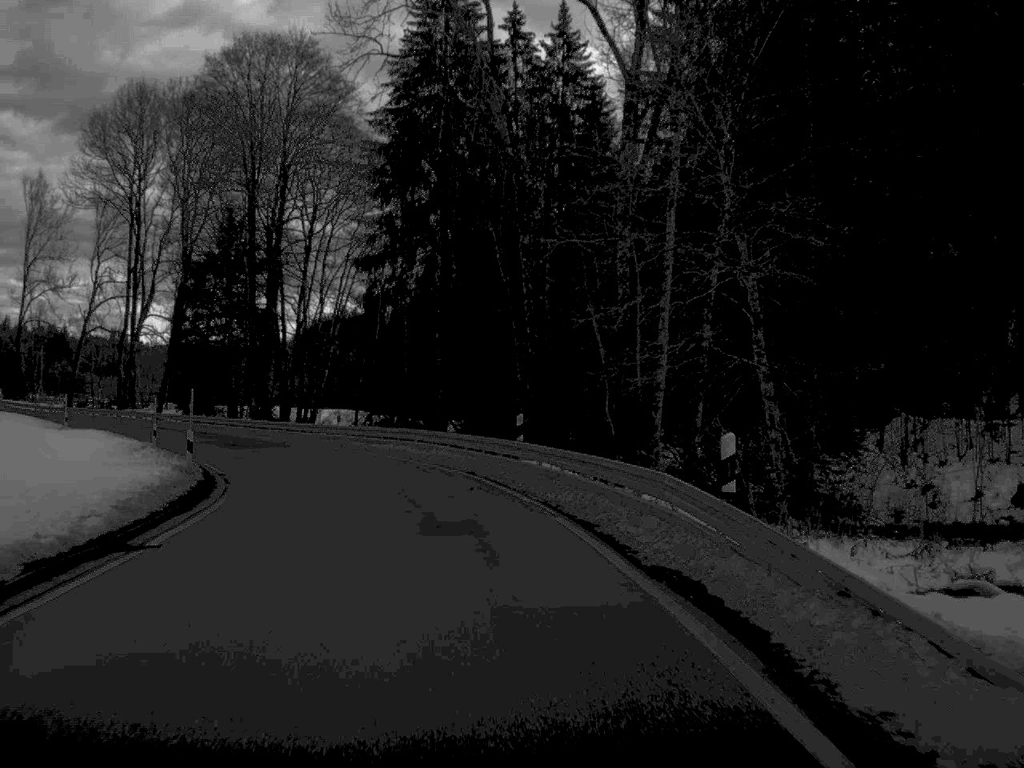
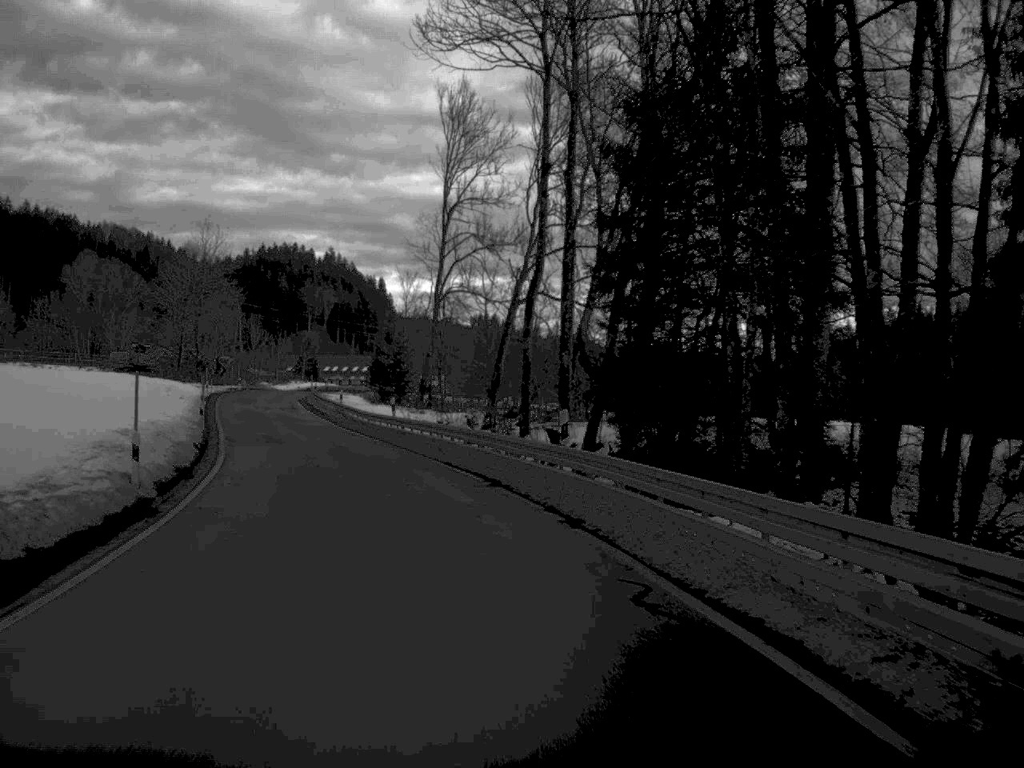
(-9.3, +45.5) m; -24°
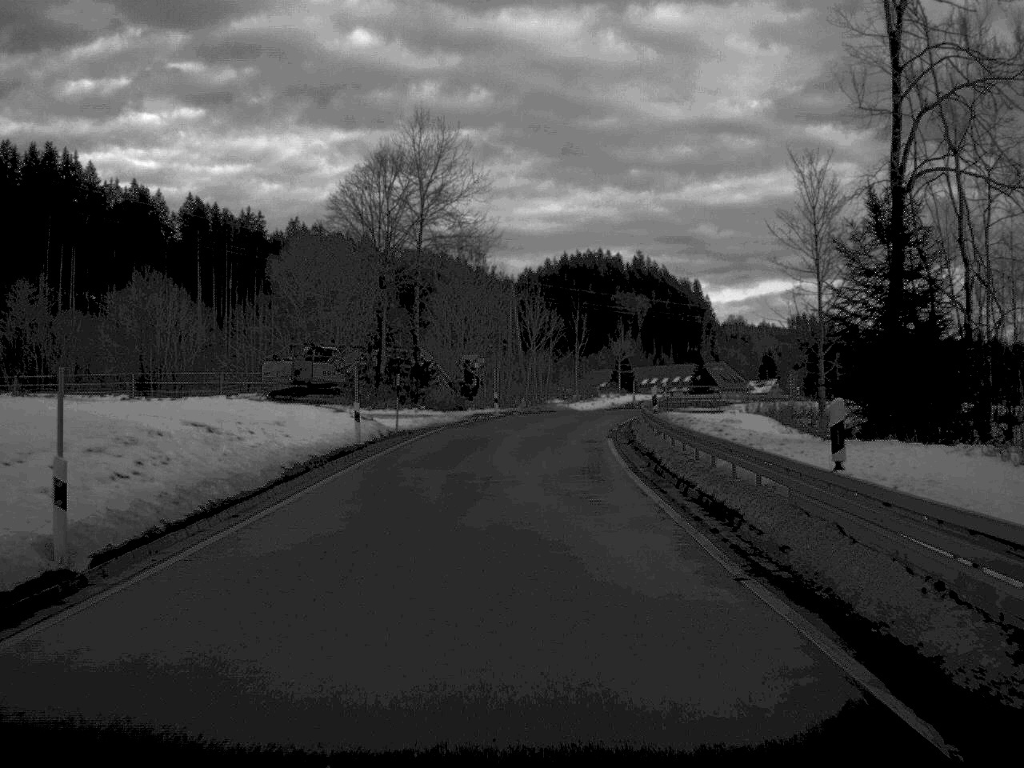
(-8.7, +51.6) m; -14°
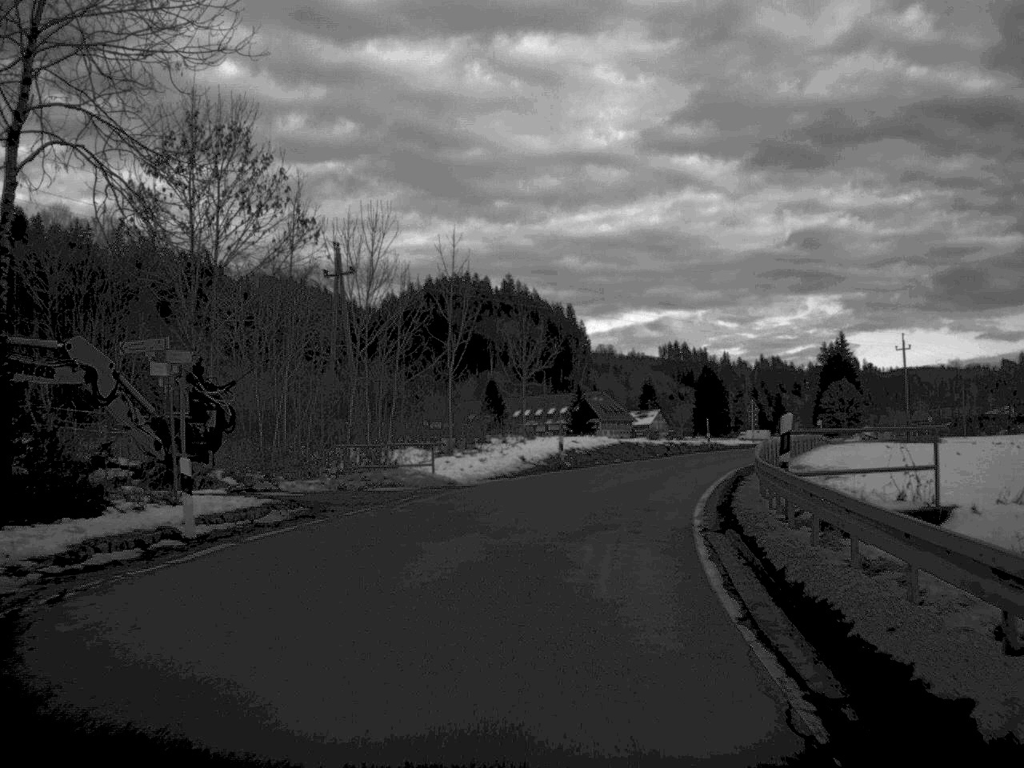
(+1.3, +39.3) m; +6°
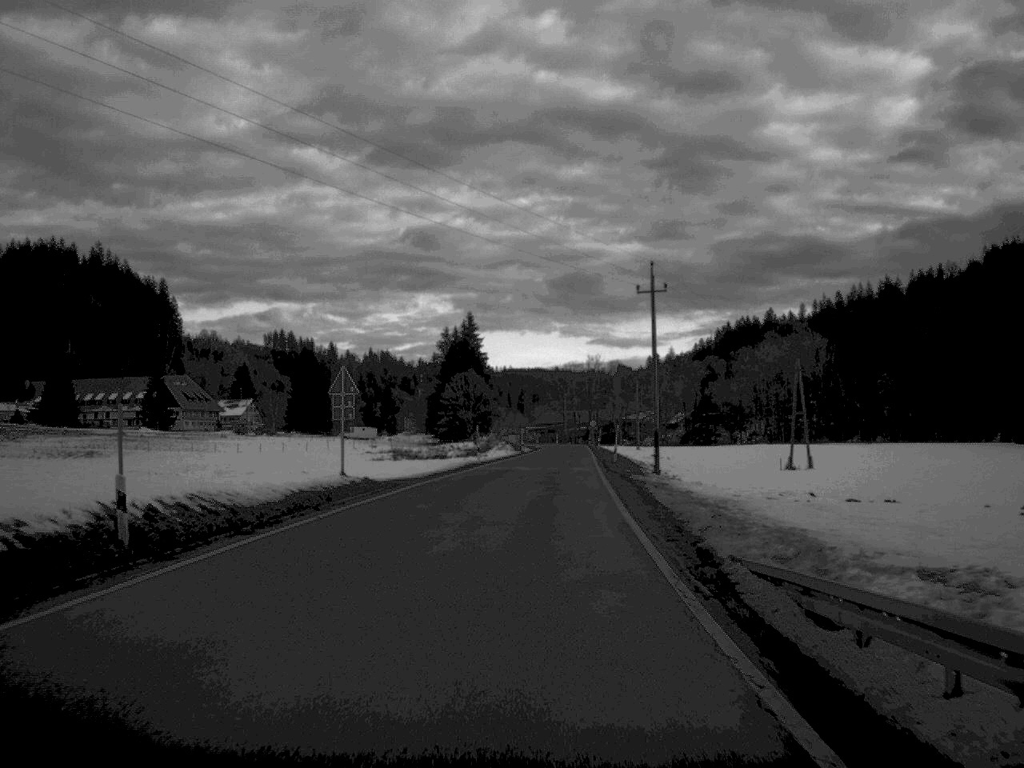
(+10.0, +55.3) m; +17°
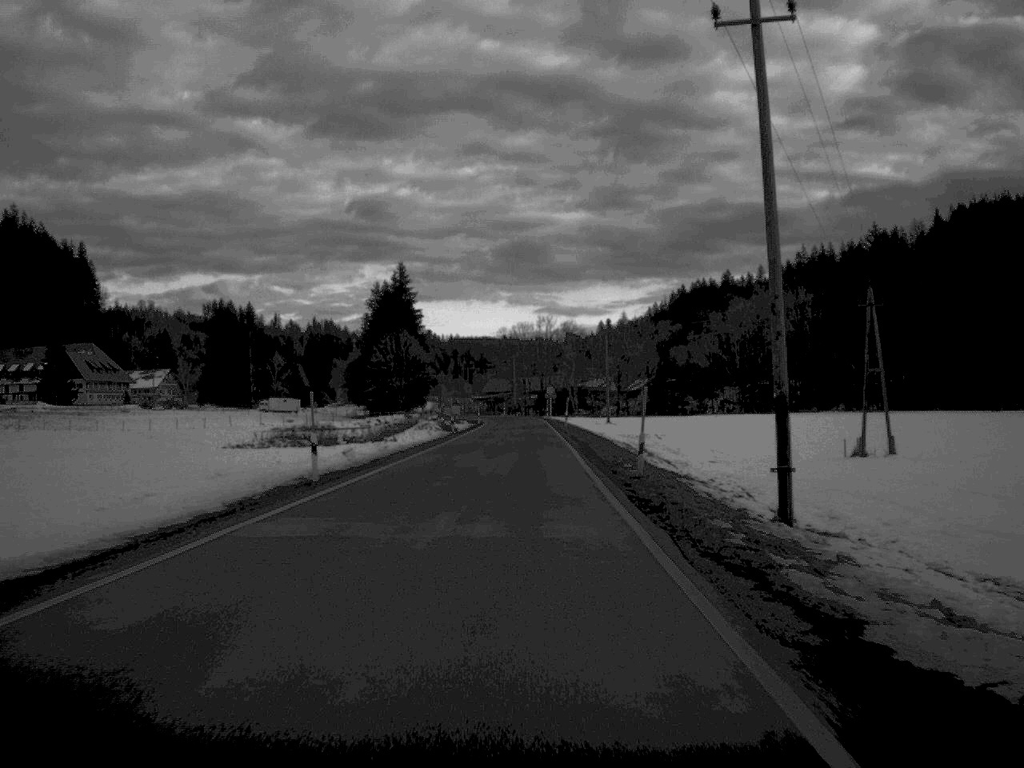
(+0.9, +37.5) m; +2°
